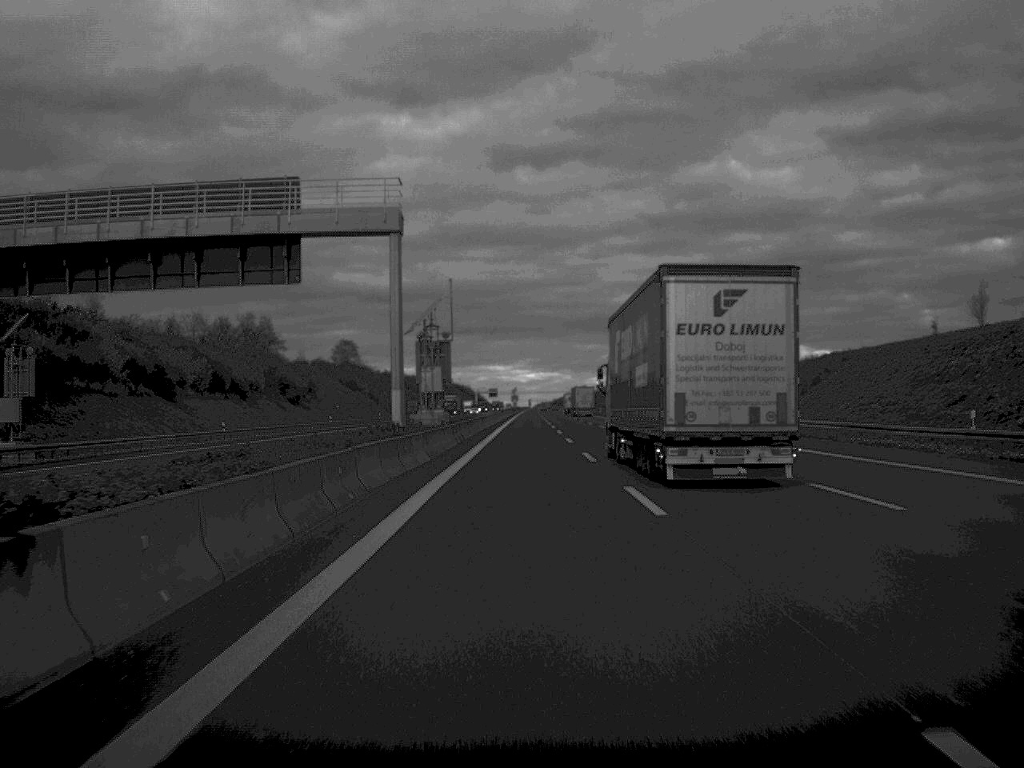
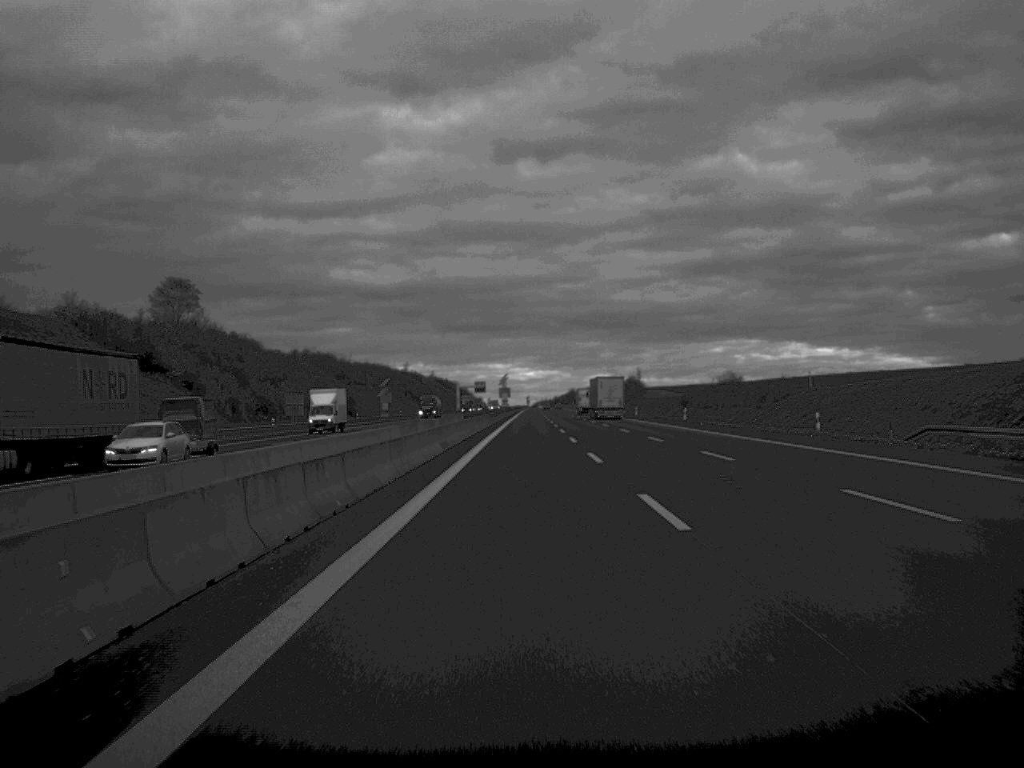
(0.0, +127.8) m; 0°
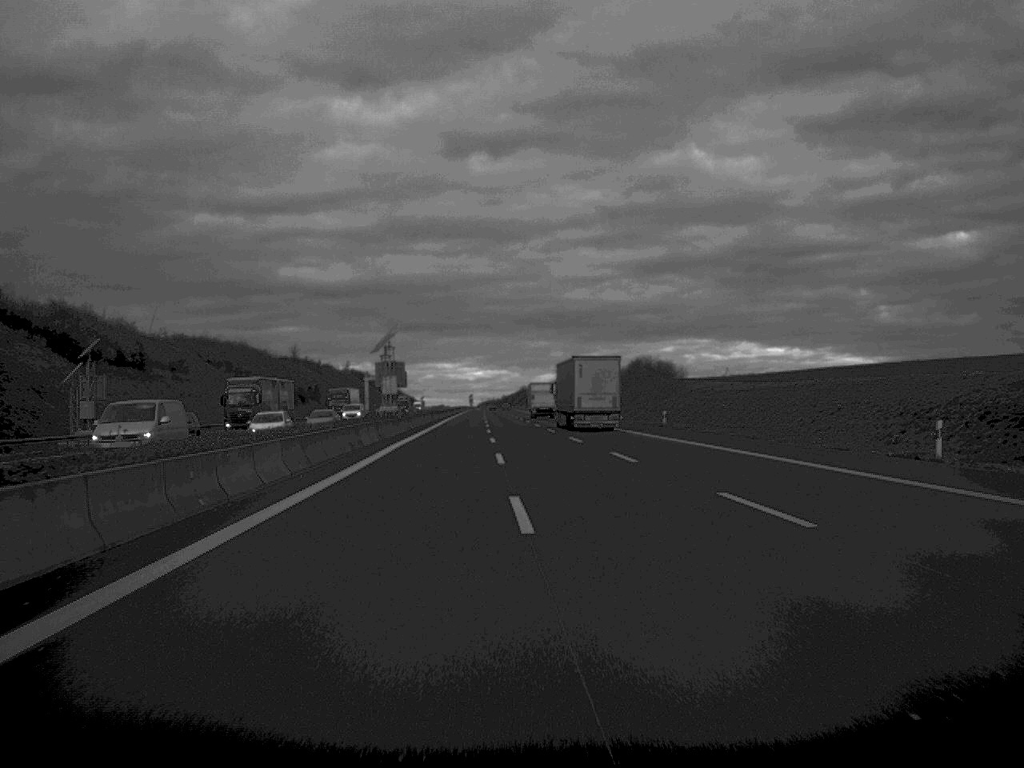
(+1.7, +126.5) m; +2°
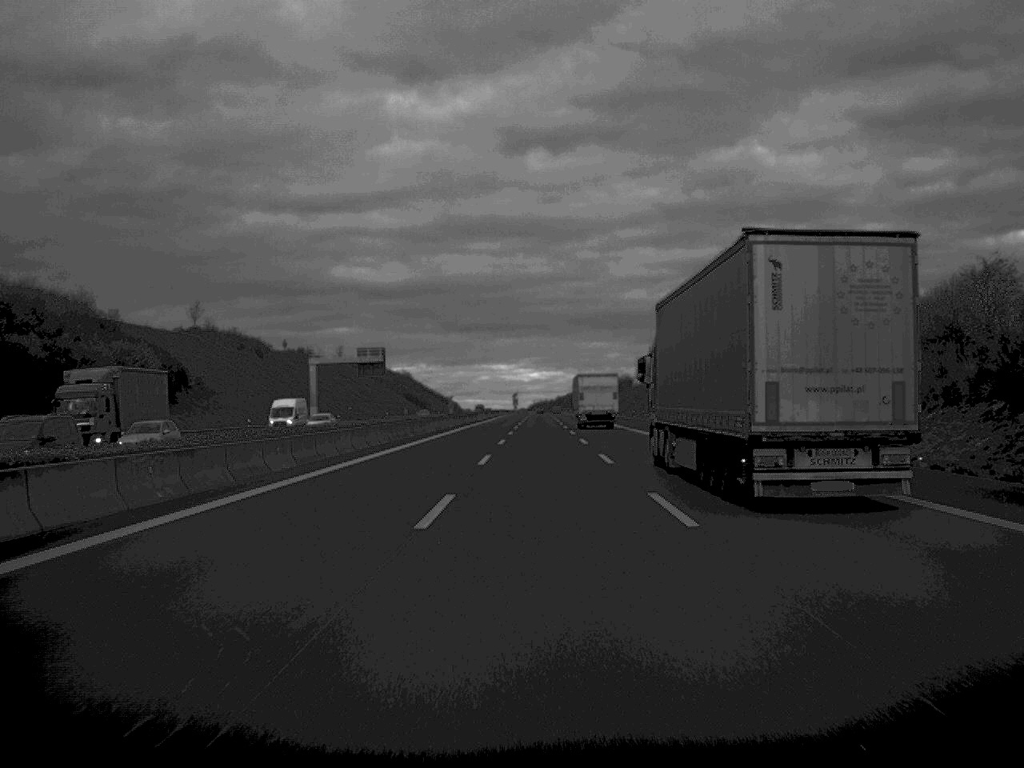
(-2.8, +124.4) m; -2°
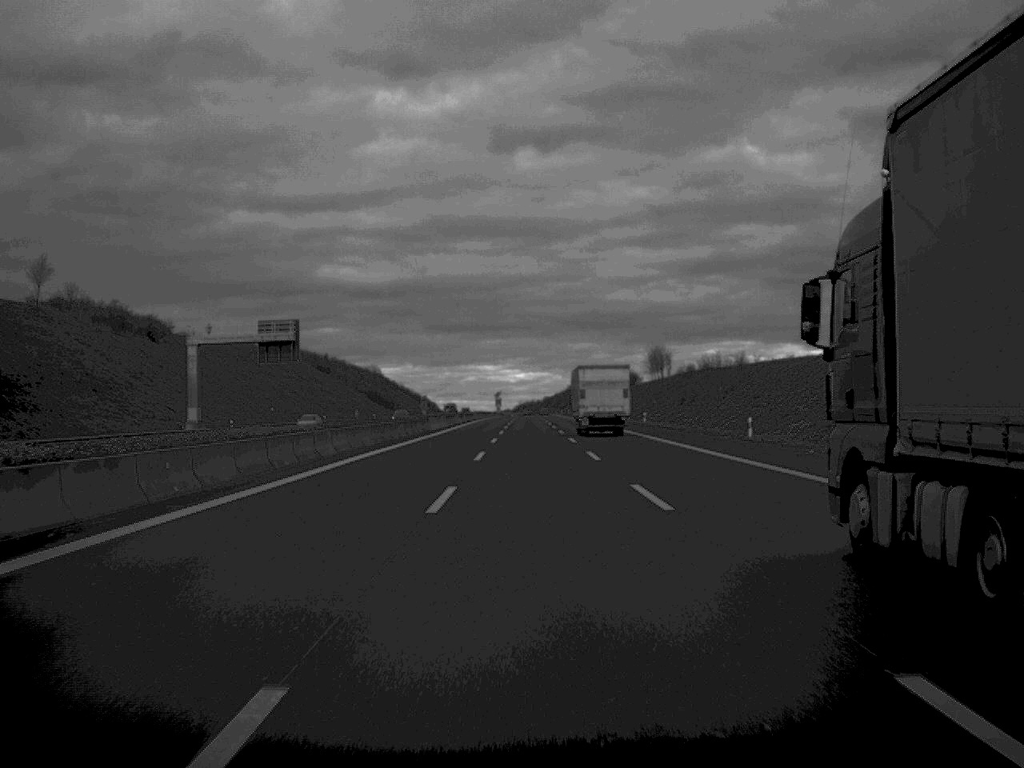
(+0.3, +51.3) m; +1°
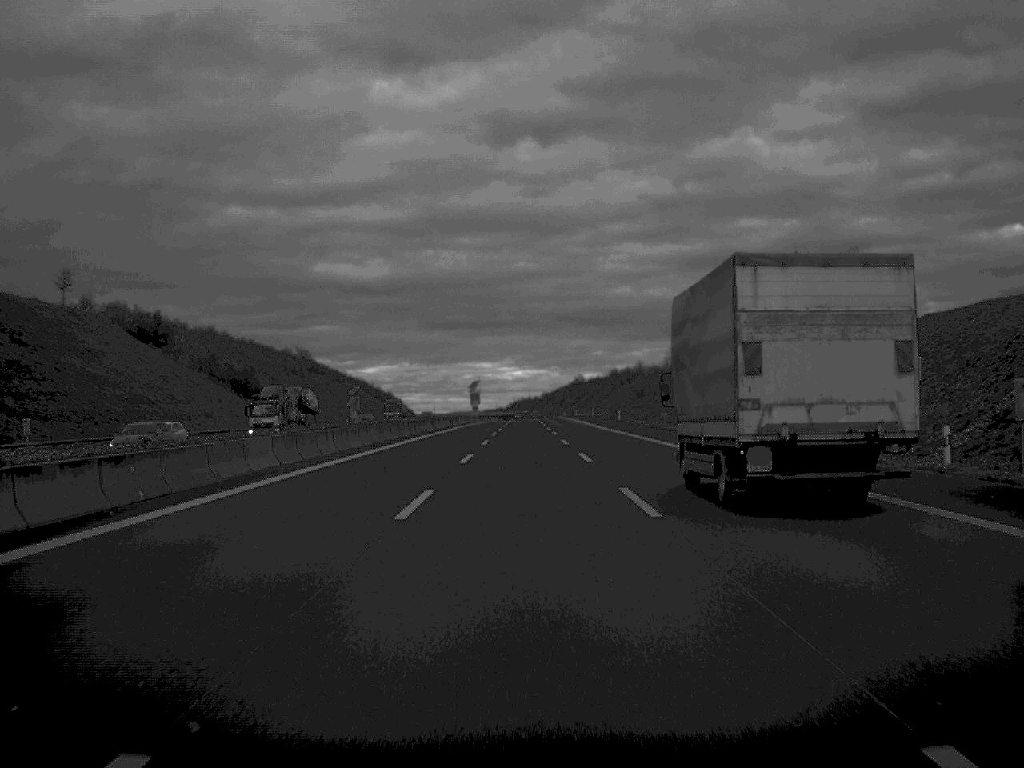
(+0.1, +127.0) m; 0°
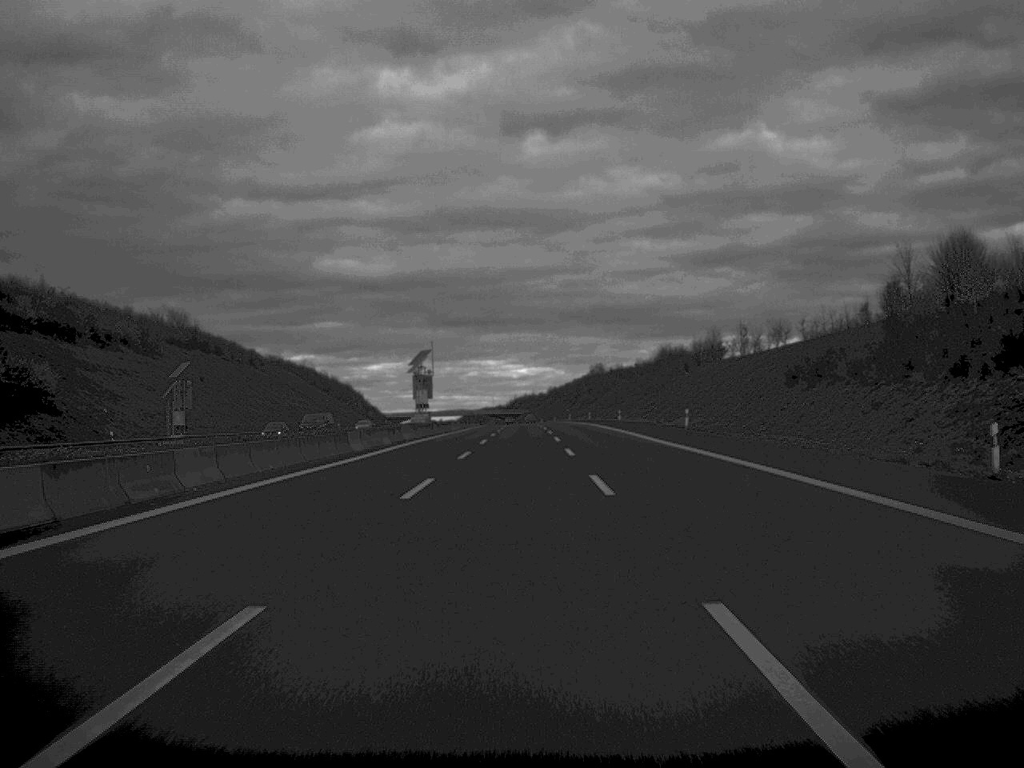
(+0.1, +103.1) m; 0°
